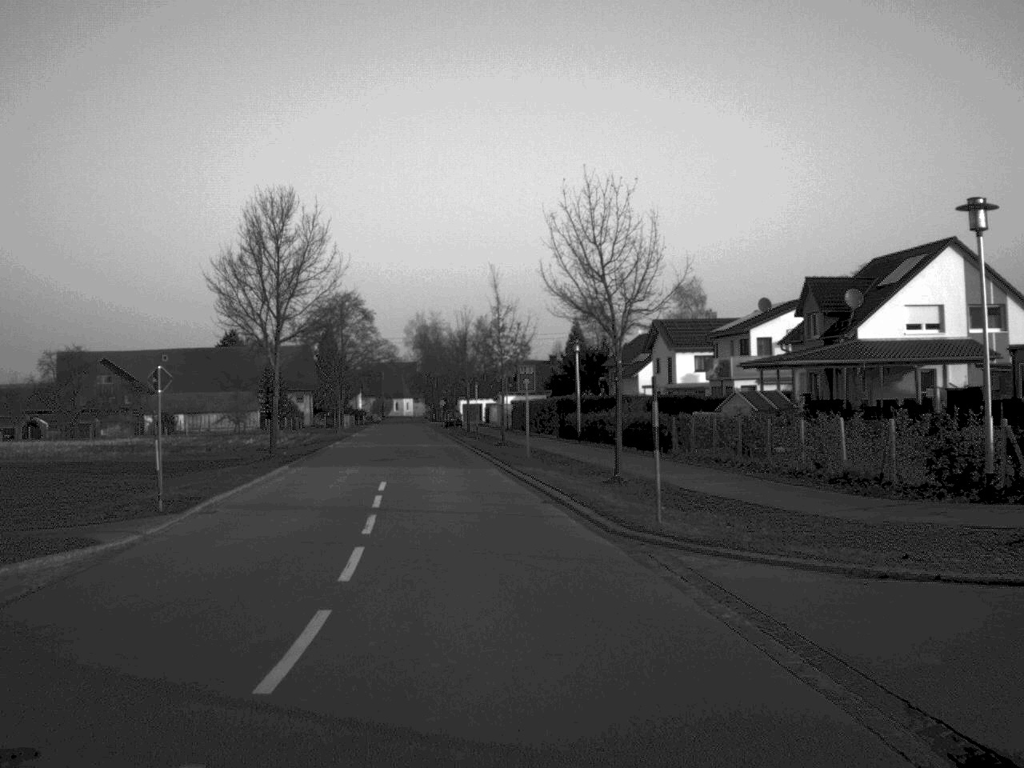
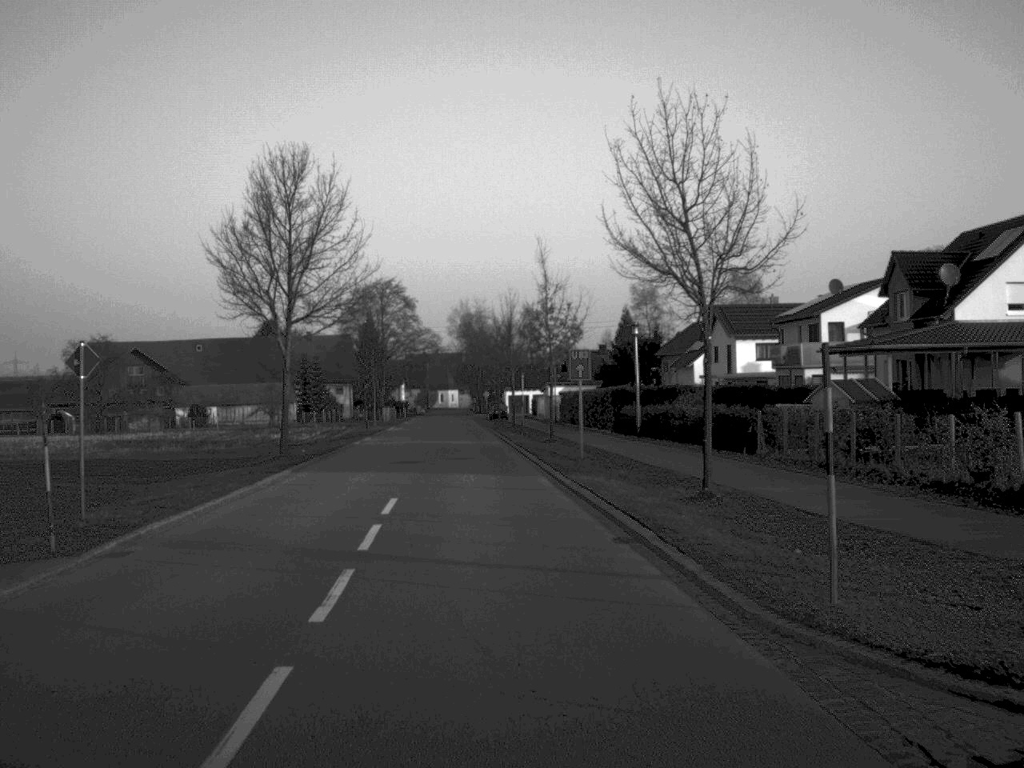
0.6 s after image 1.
(-0.1, +7.0) m; -2°
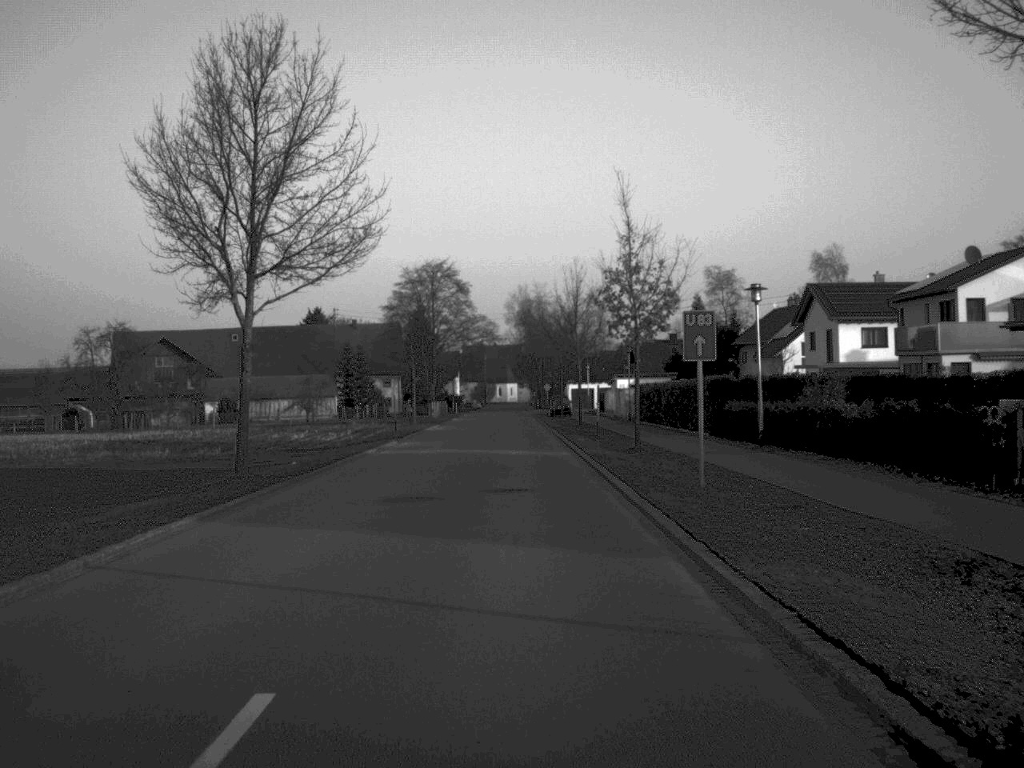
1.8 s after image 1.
(-0.4, +14.2) m; -3°
